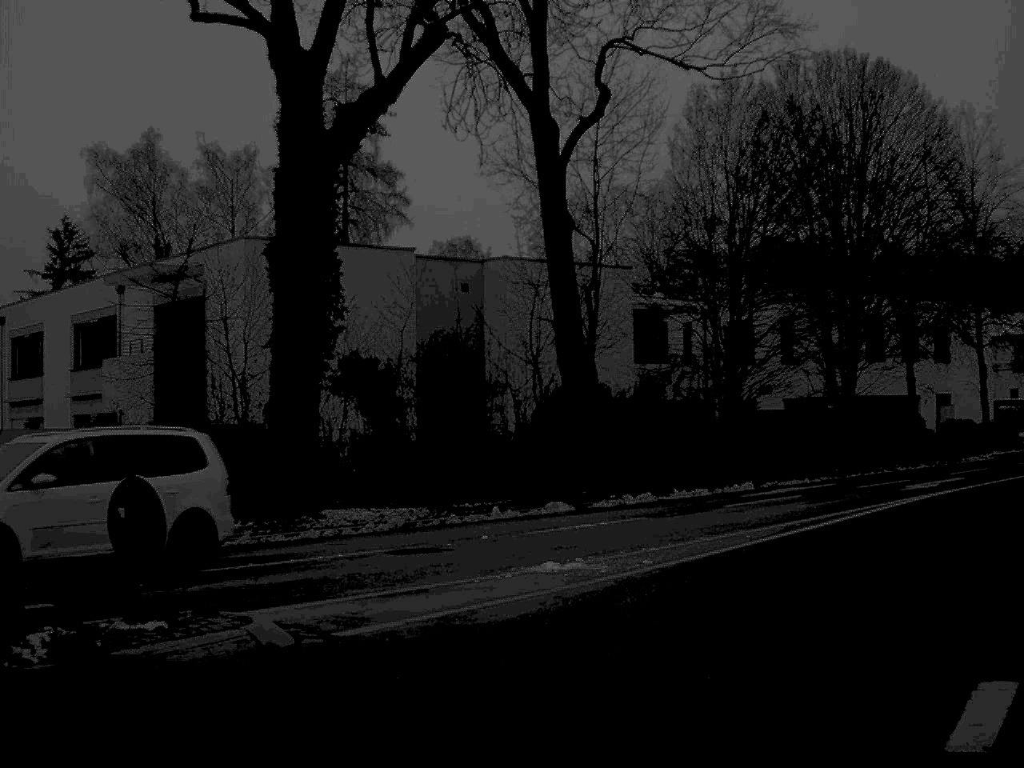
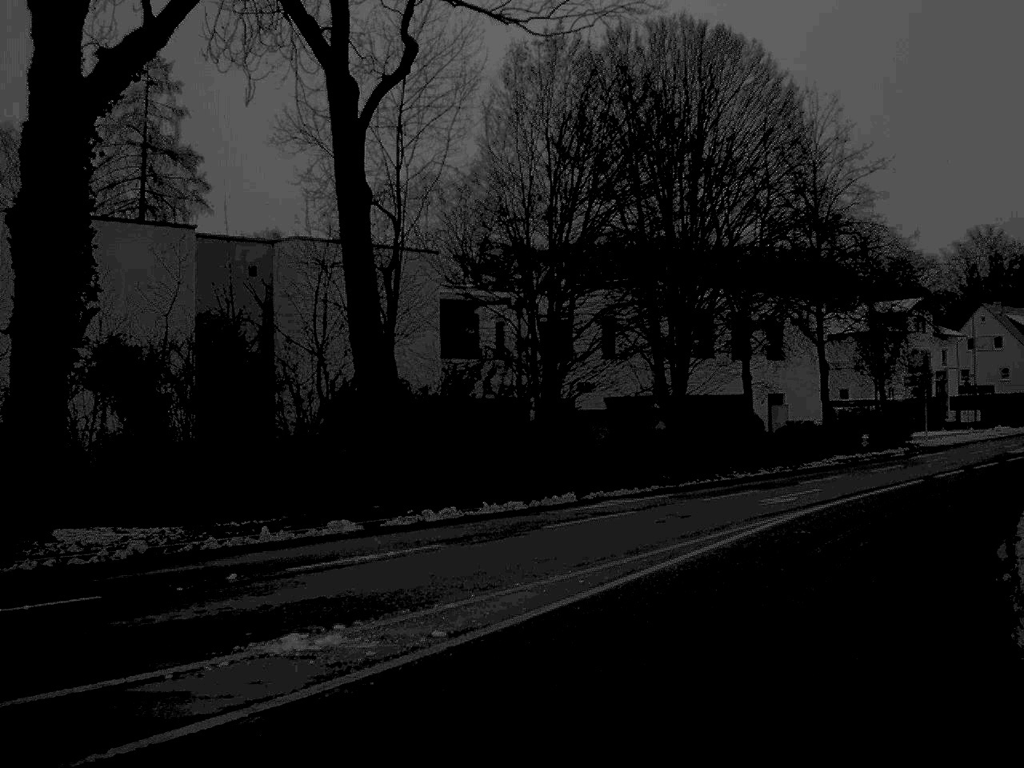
(+0.3, +4.3) m; +8°
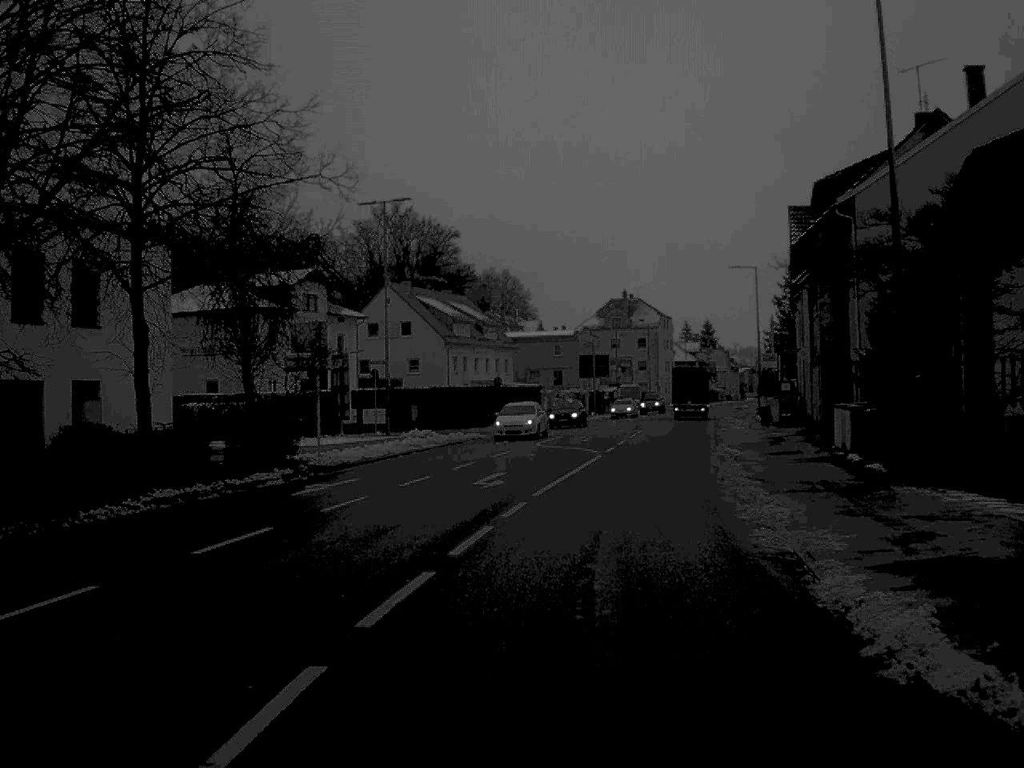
(+5.5, +20.1) m; +27°
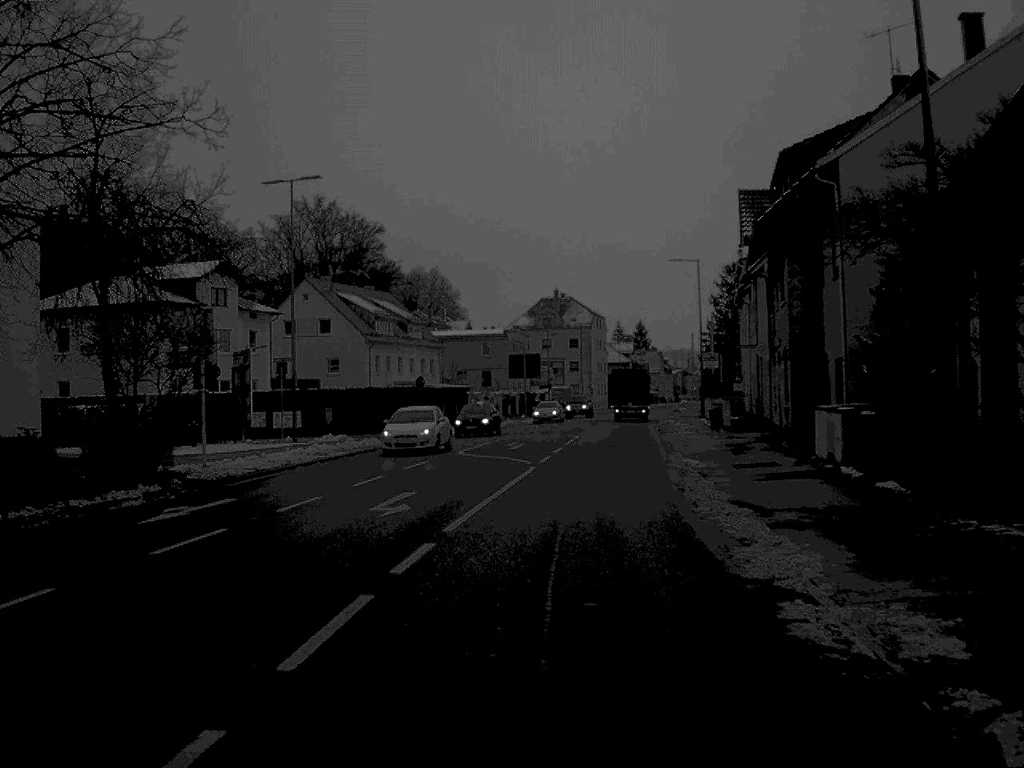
(+0.2, +5.9) m; +3°
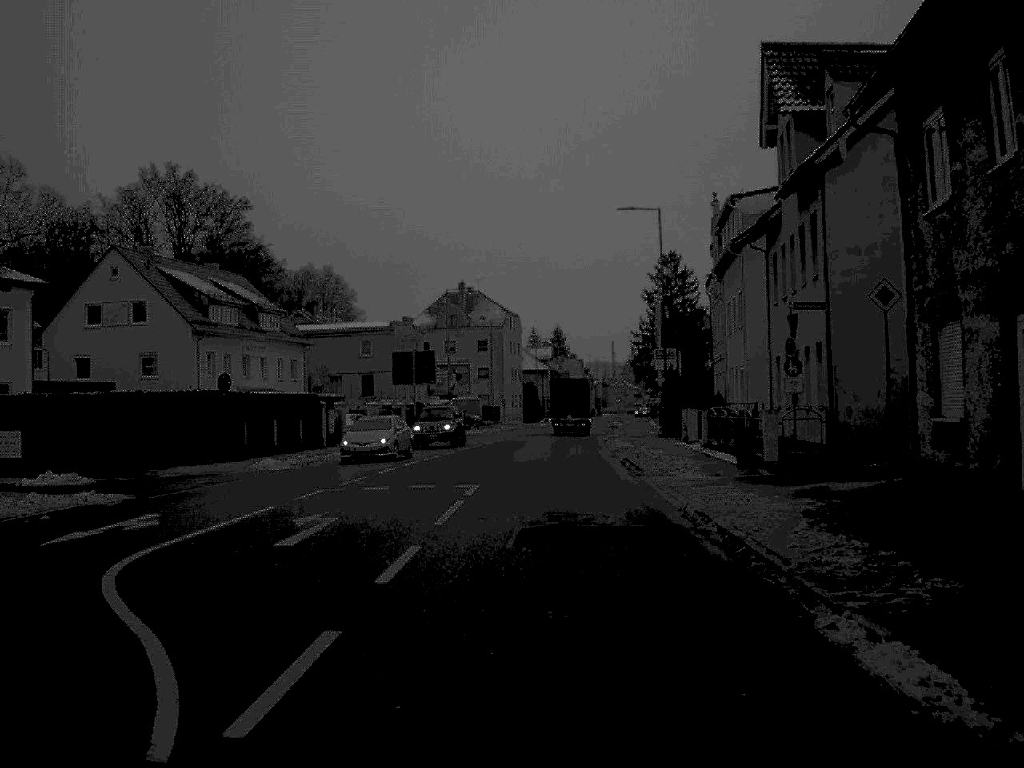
(+1.2, +26.3) m; +4°
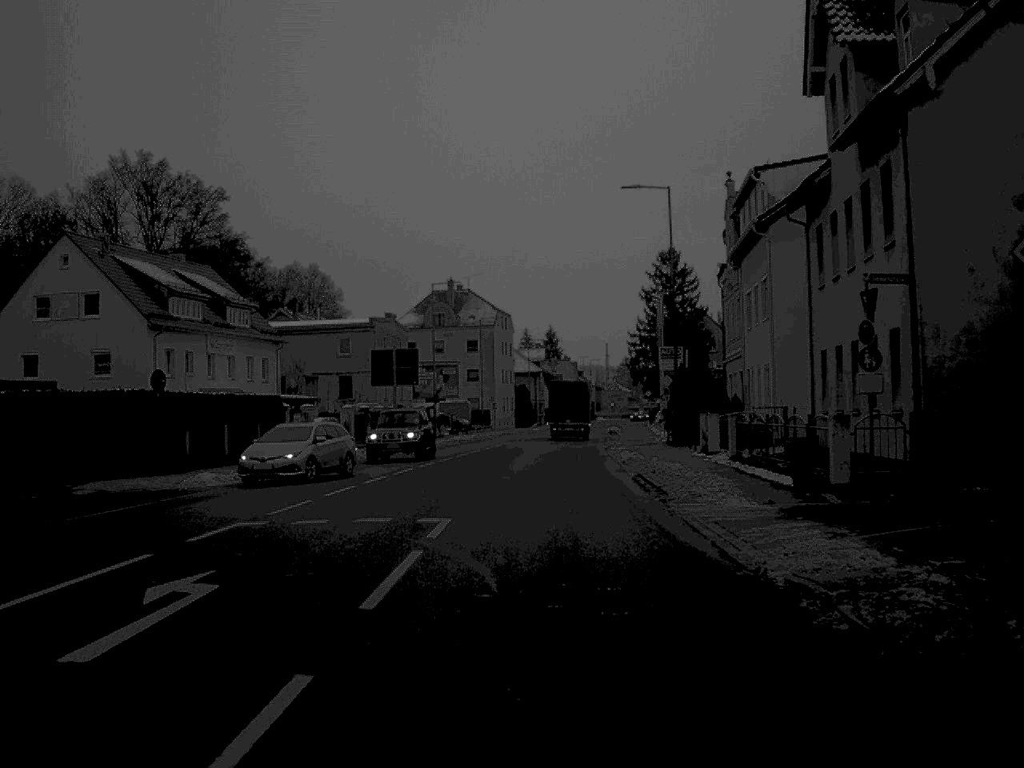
(0.0, +6.7) m; 0°
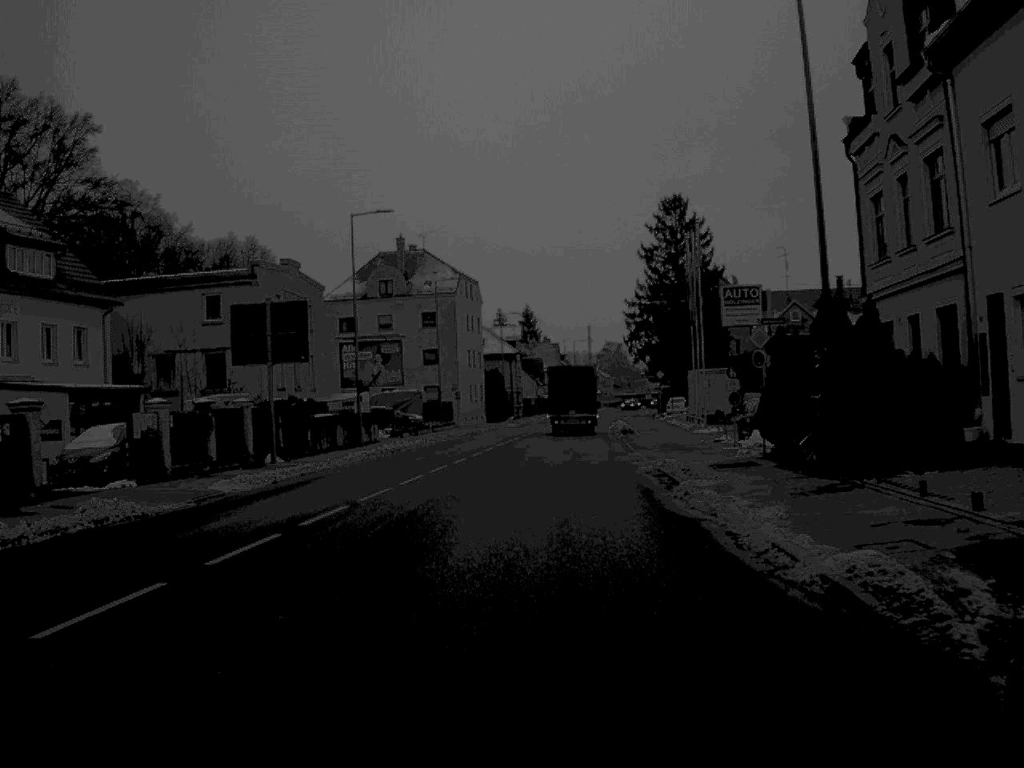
(+0.3, +28.5) m; +1°
